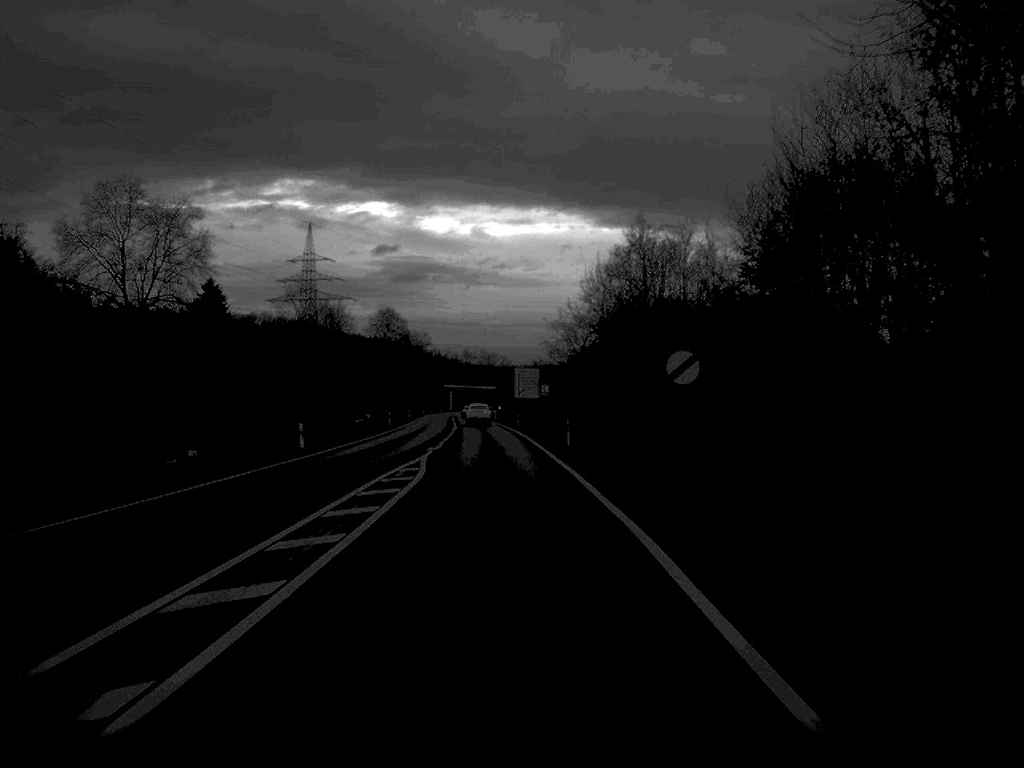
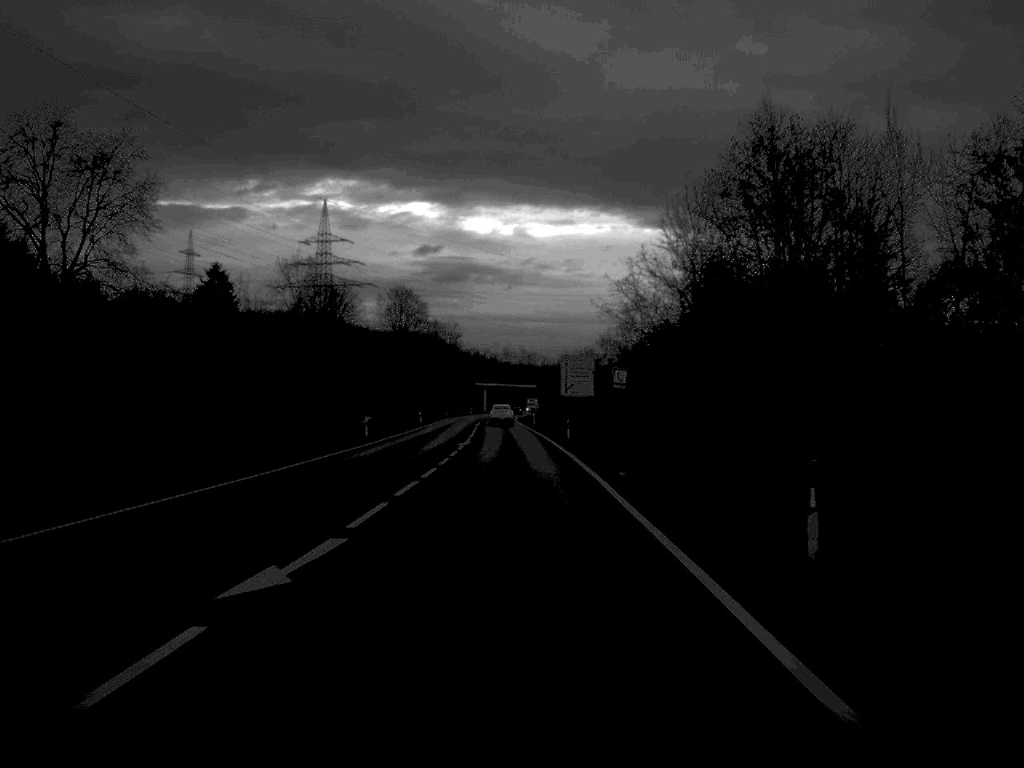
(-0.6, +35.1) m; -2°
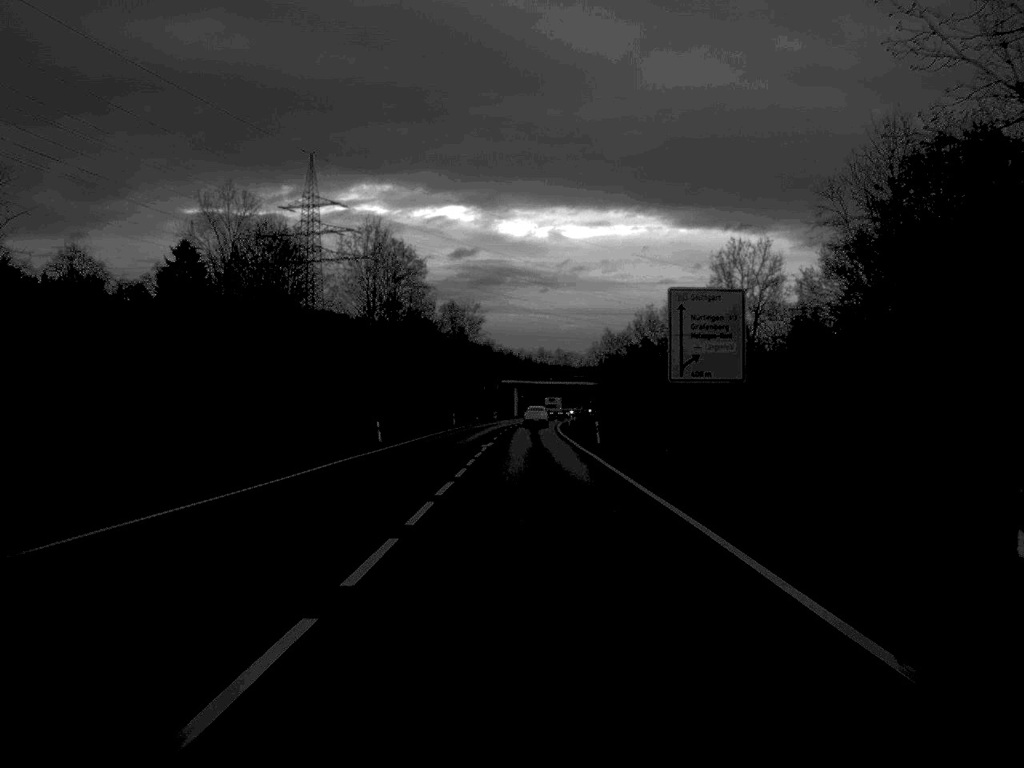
(-0.8, +53.5) m; -1°
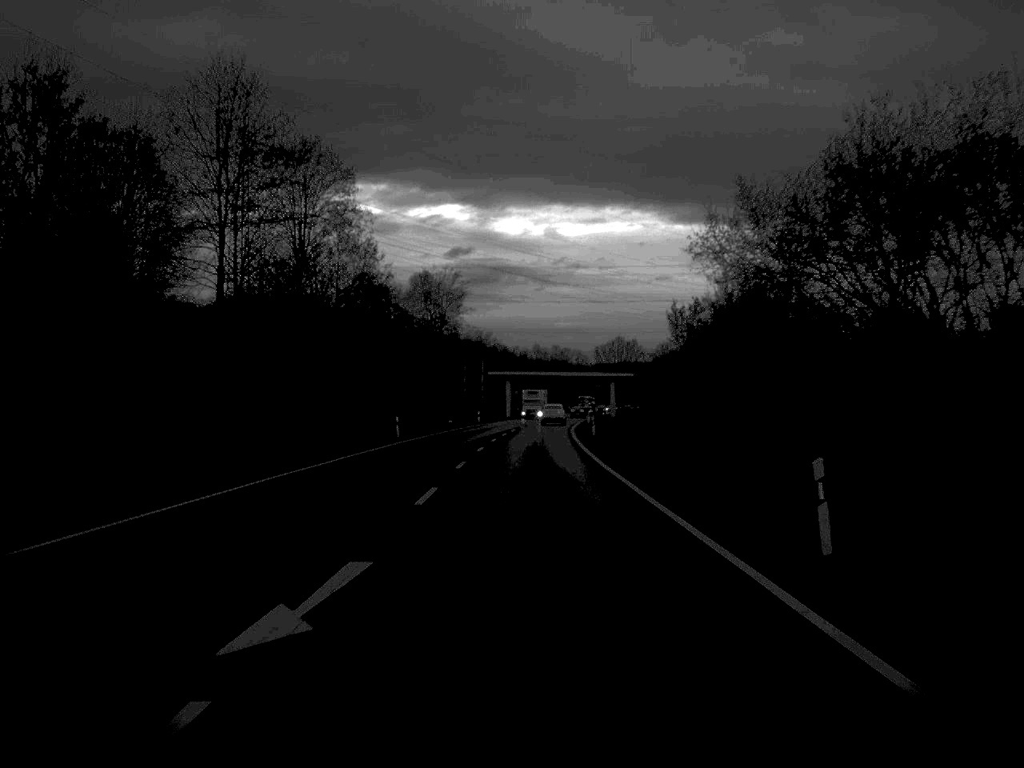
(+0.1, +44.5) m; 0°
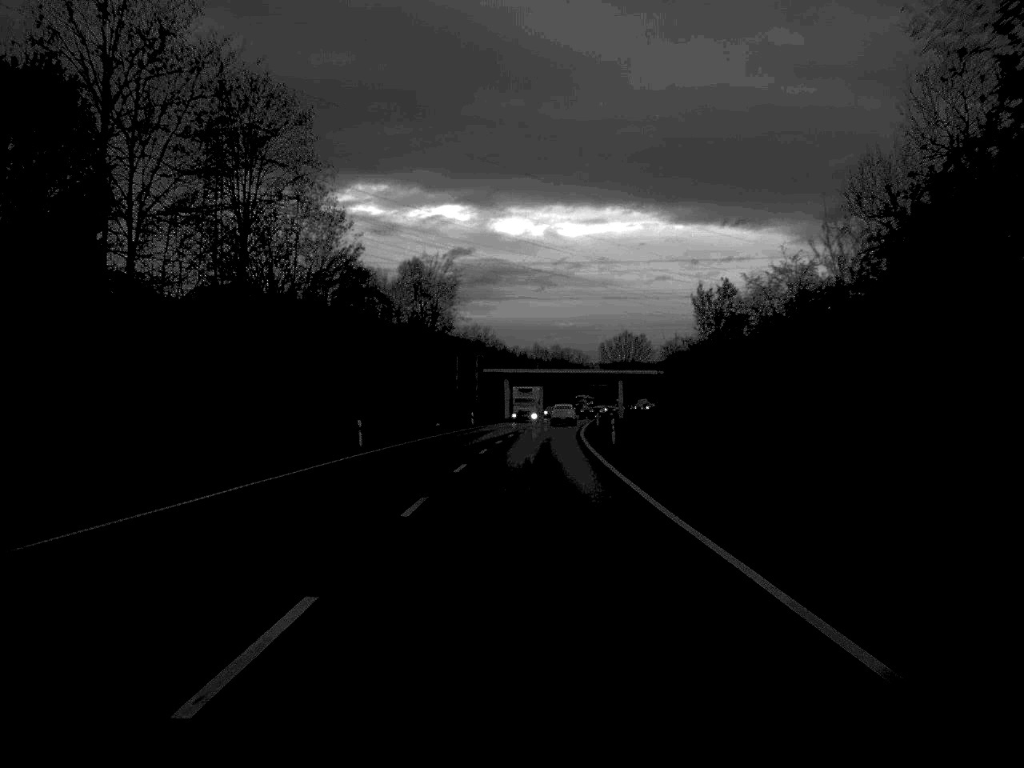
(0.0, +14.3) m; 0°
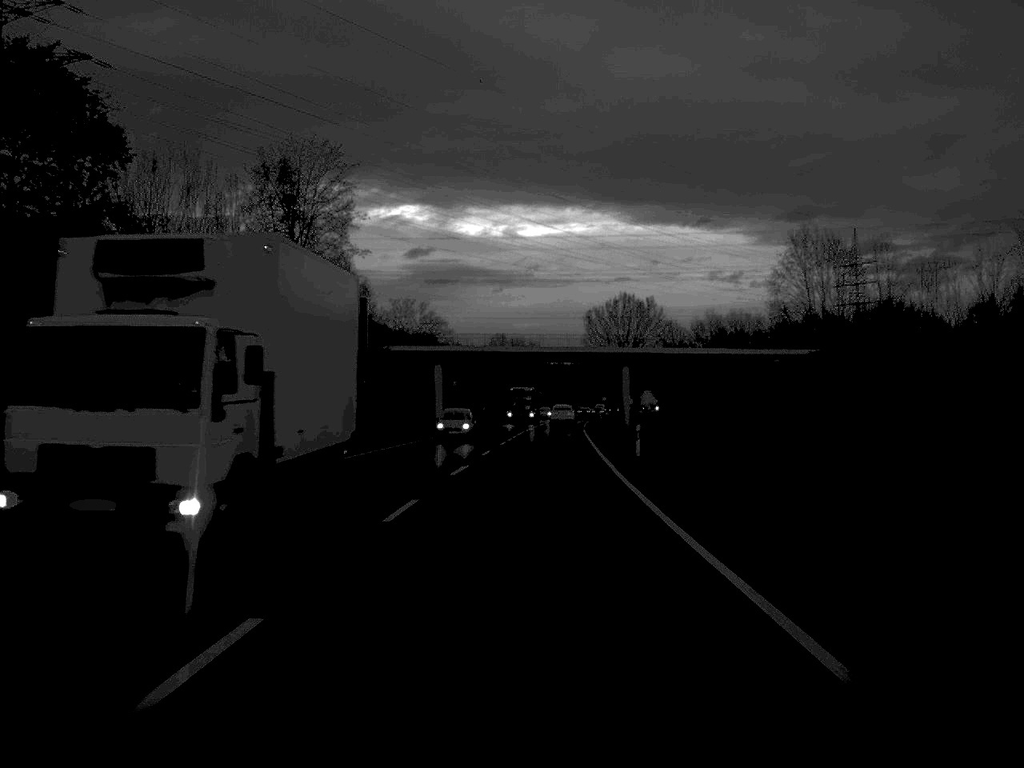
(+1.0, +60.7) m; +2°
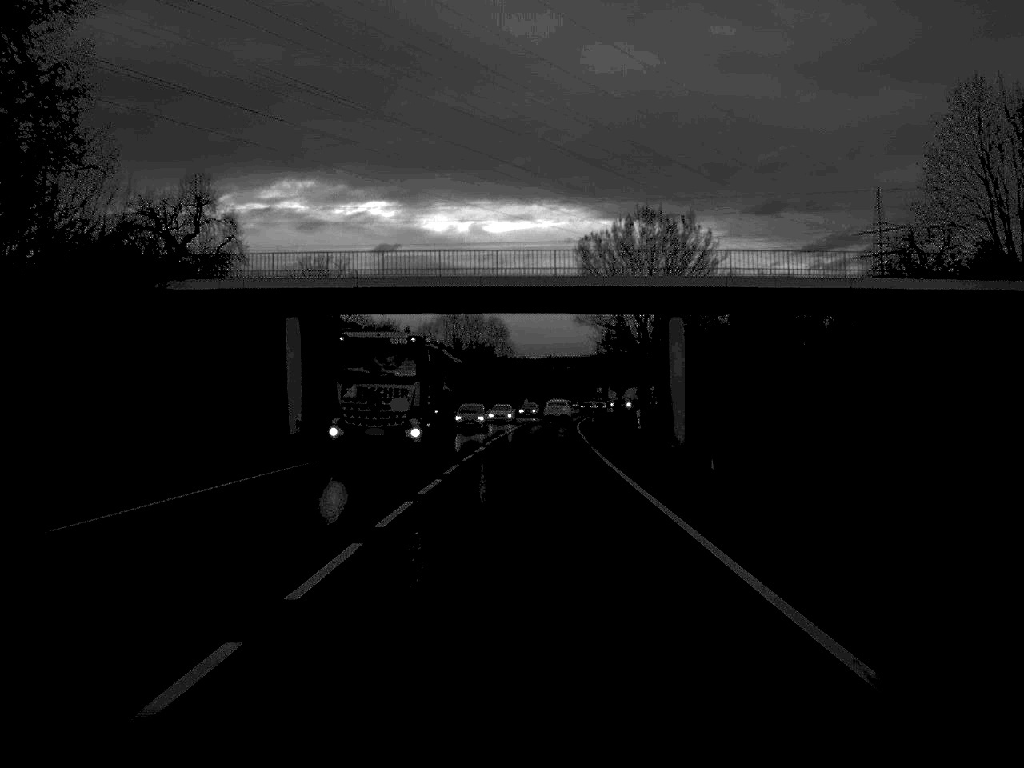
(+0.7, +48.8) m; +2°
